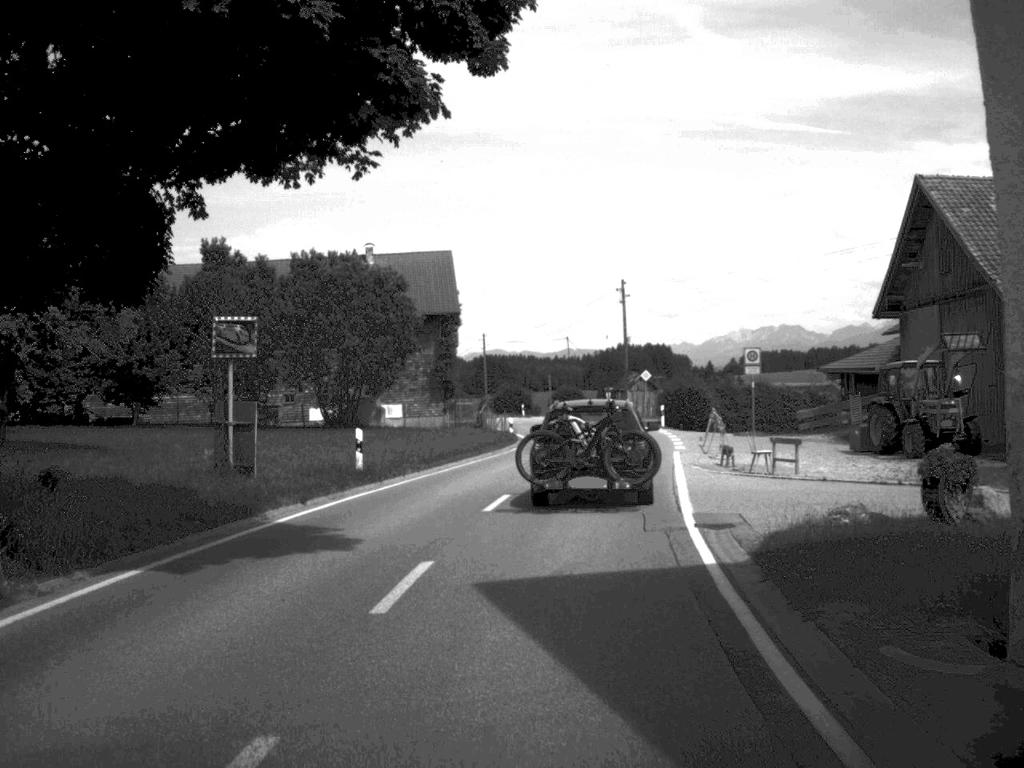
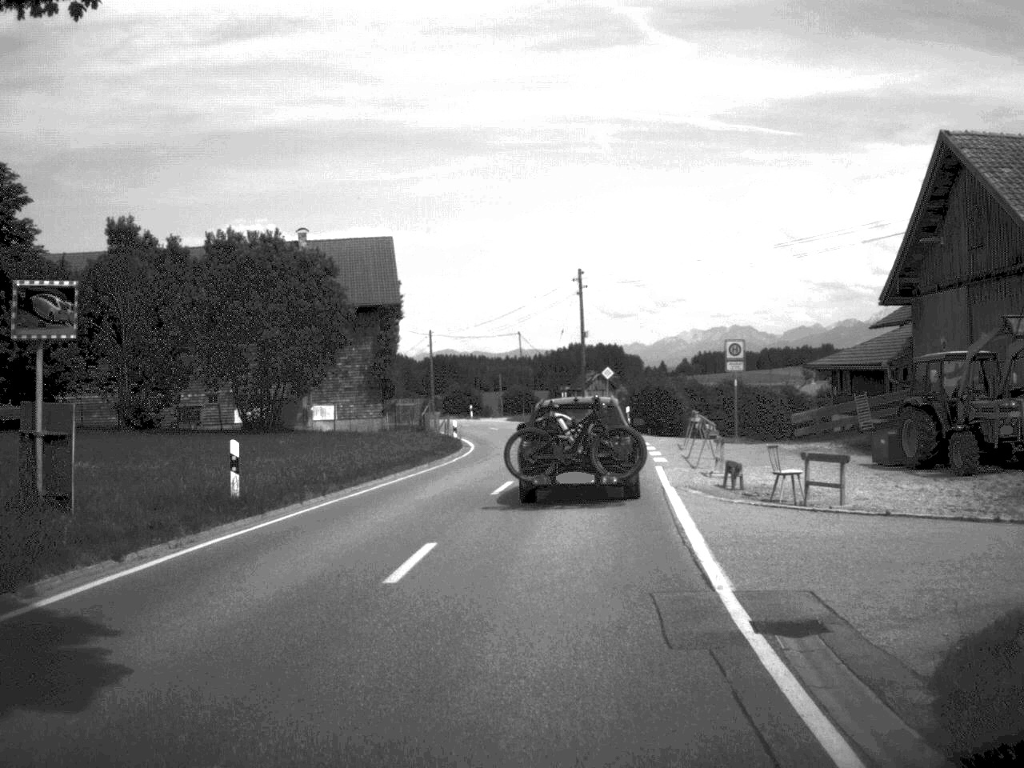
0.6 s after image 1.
(+0.1, +6.9) m; +2°
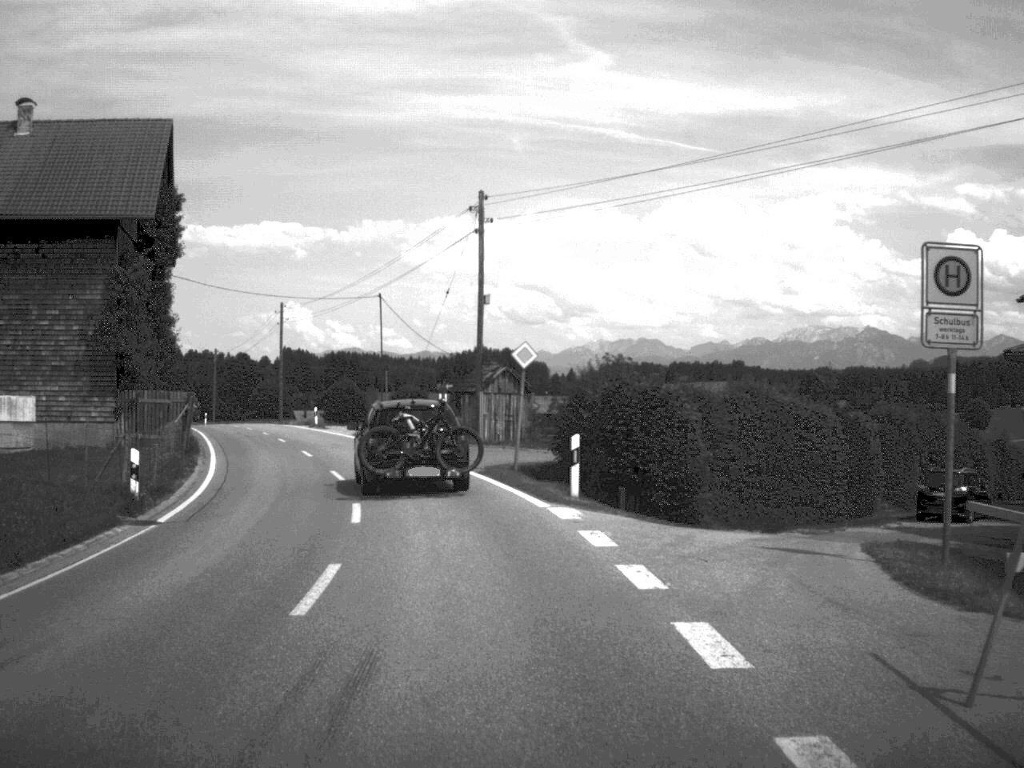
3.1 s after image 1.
(+1.6, +29.5) m; +4°
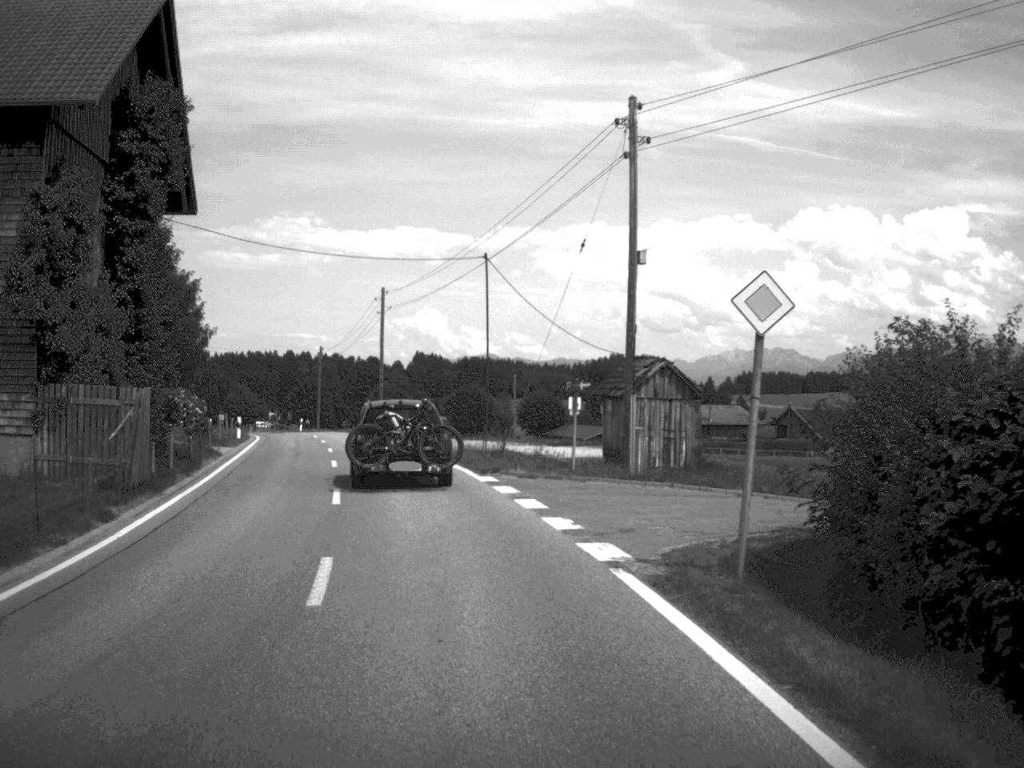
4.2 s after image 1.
(-0.8, +14.9) m; -6°
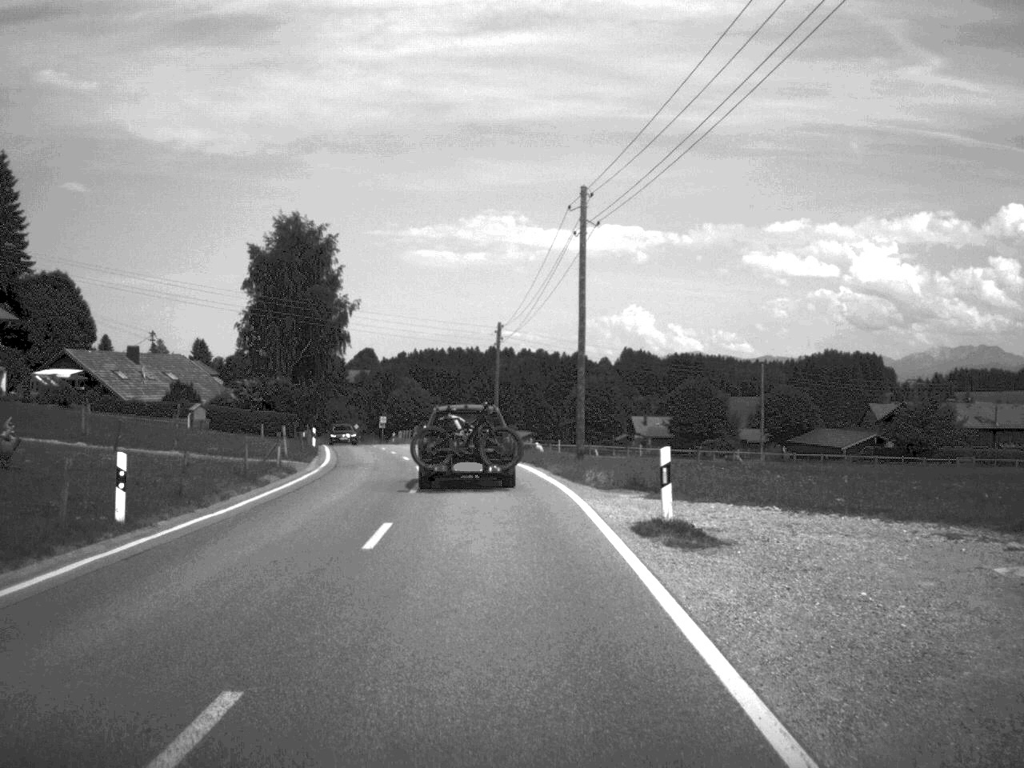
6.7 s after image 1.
(-3.4, +34.0) m; -9°
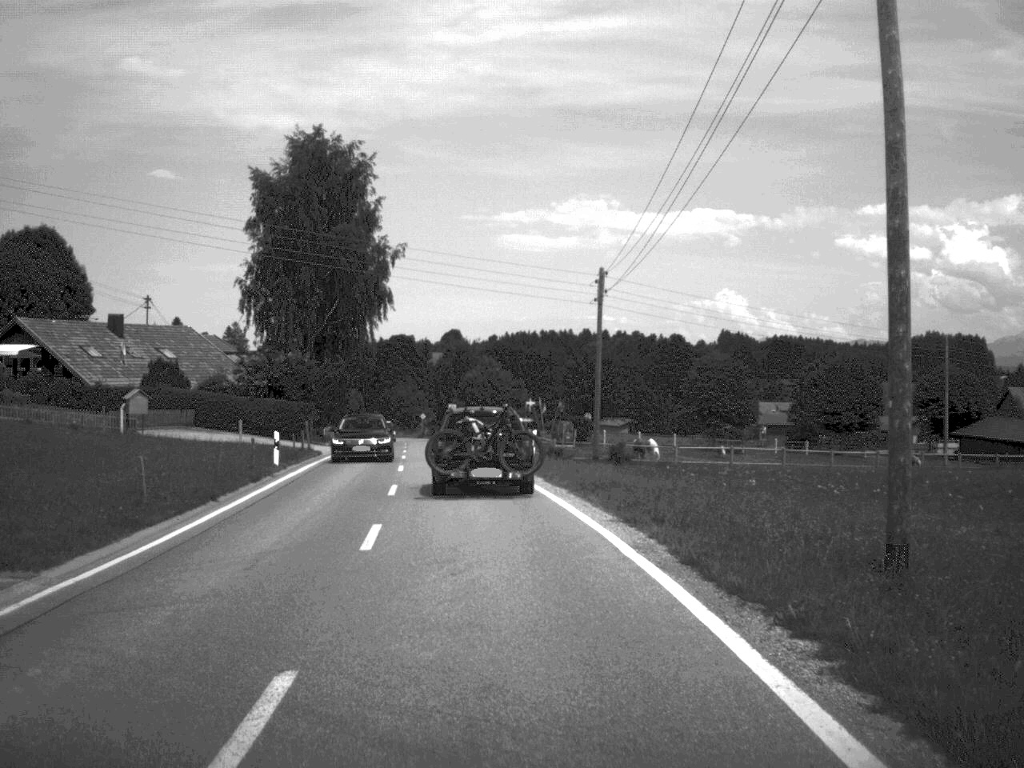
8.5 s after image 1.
(-0.9, +26.2) m; -4°
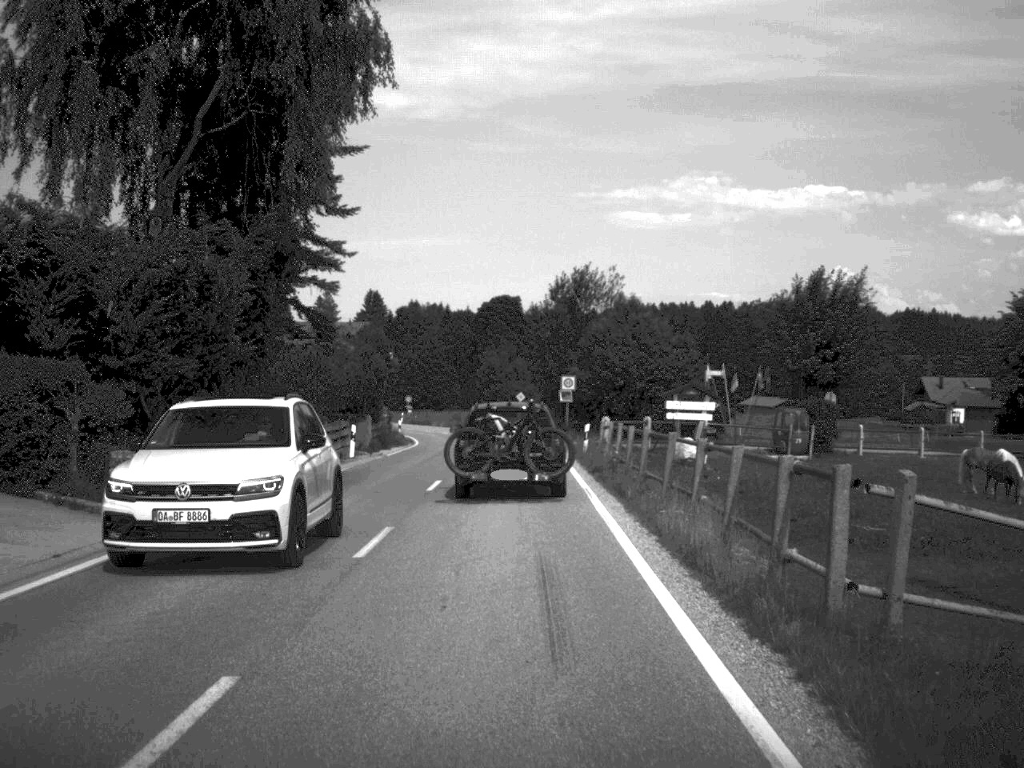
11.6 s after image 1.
(-2.6, +45.1) m; -5°
